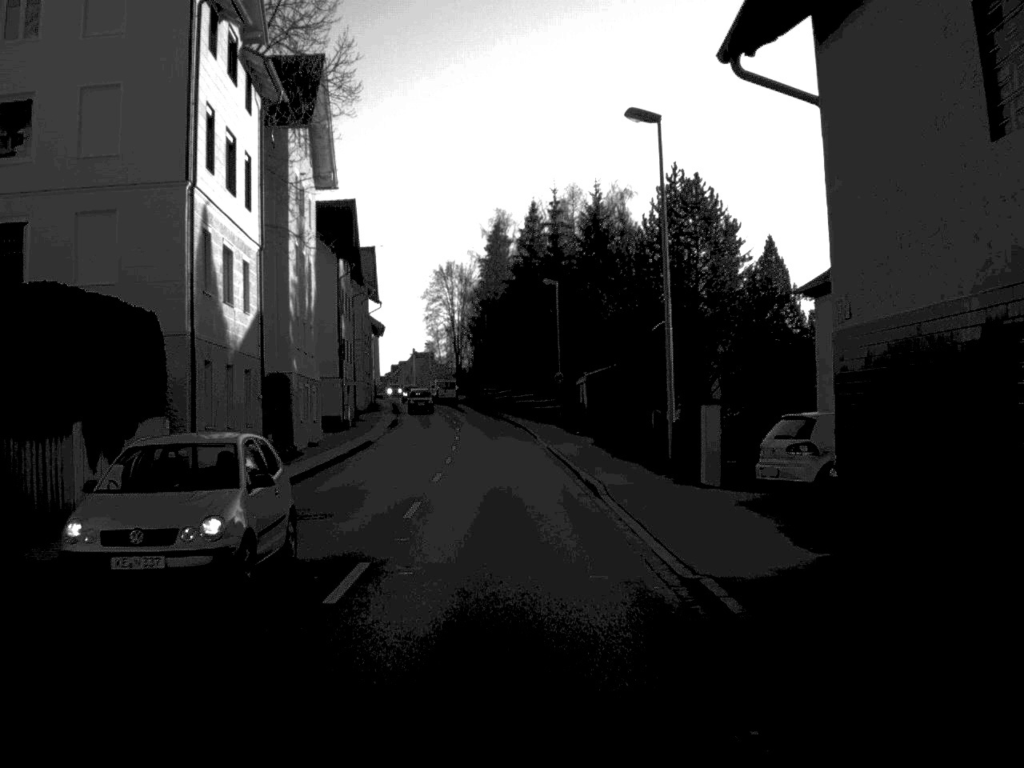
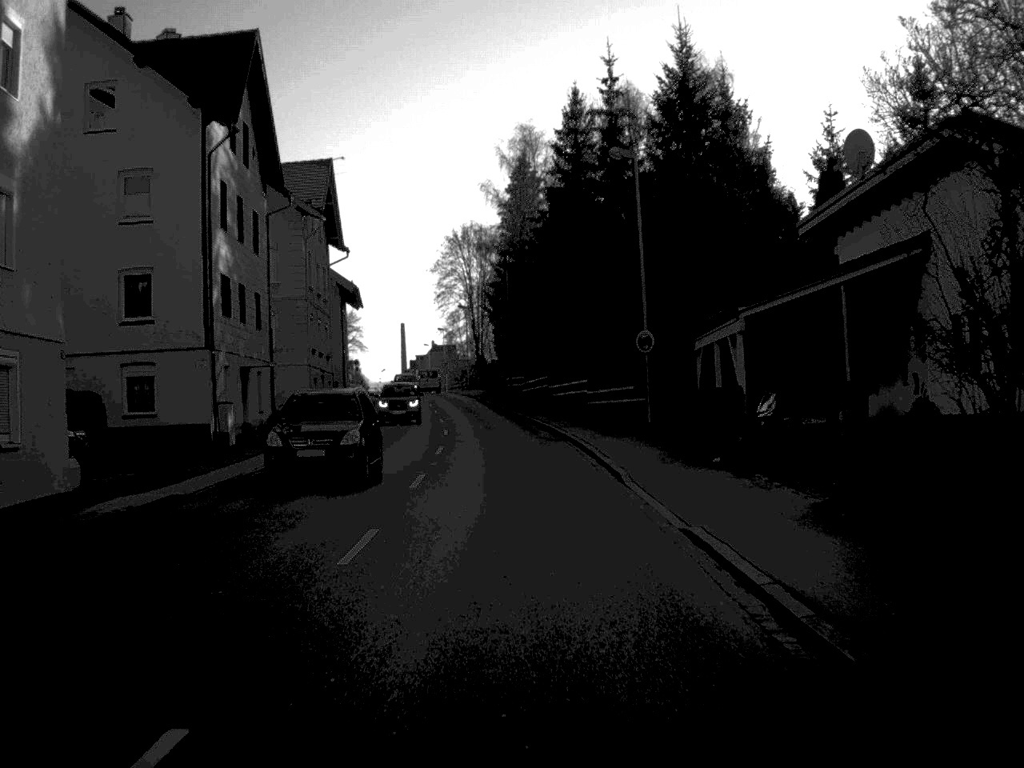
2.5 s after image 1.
(-0.6, +34.5) m; -1°
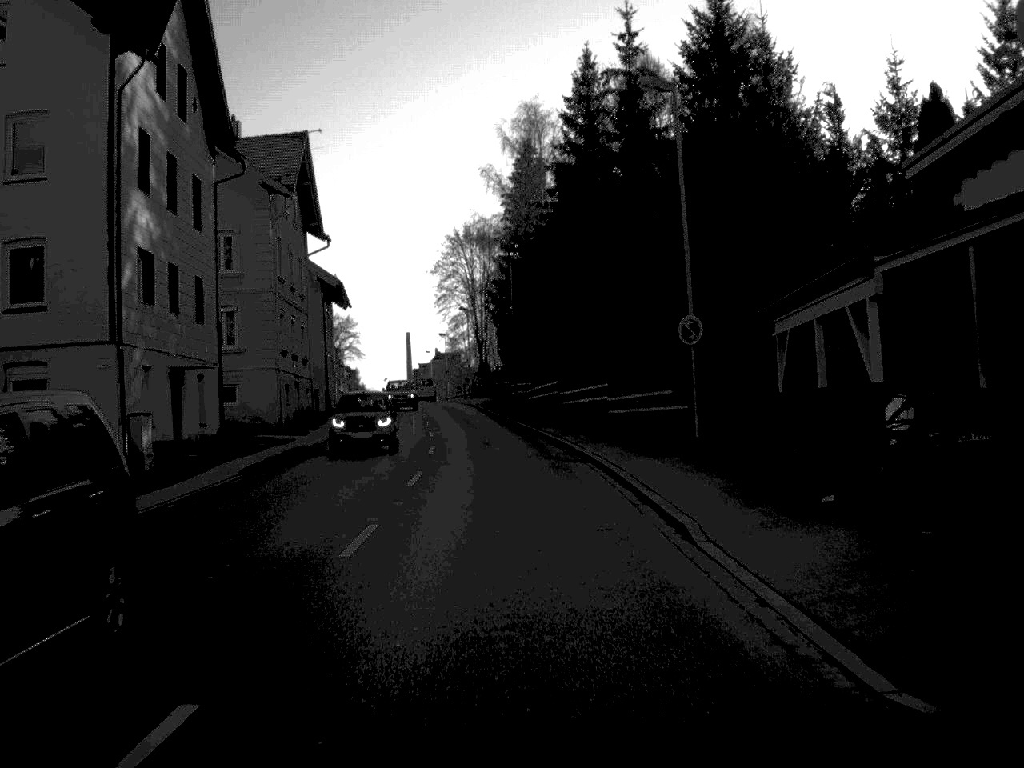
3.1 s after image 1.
(0.0, +8.5) m; 0°
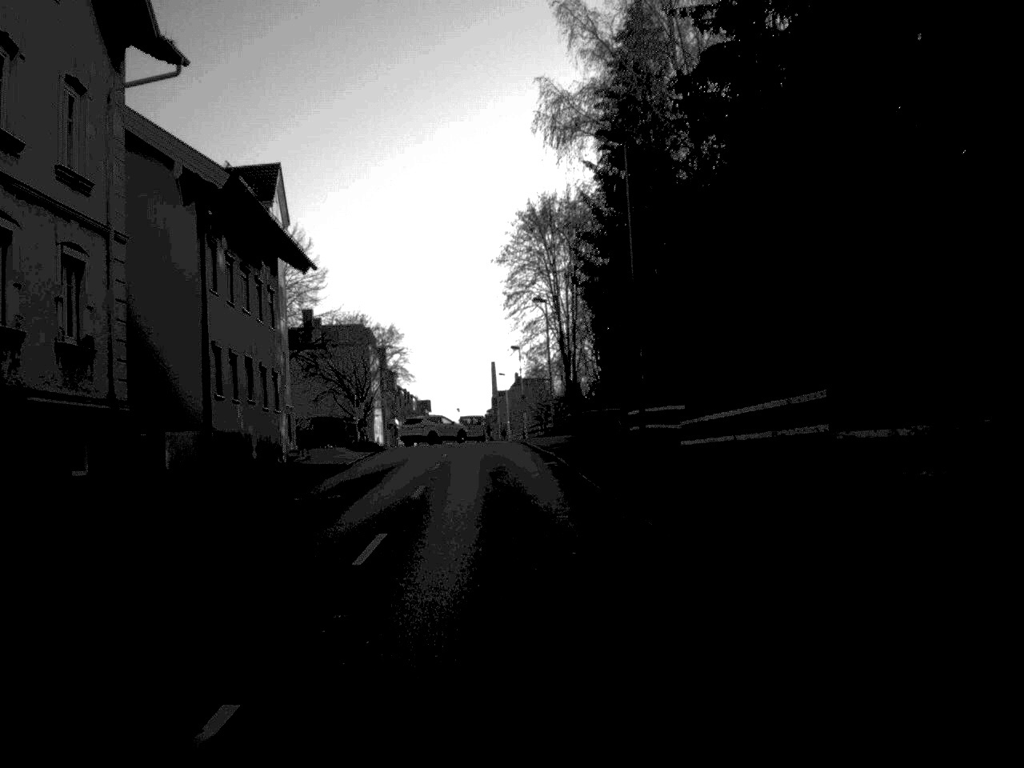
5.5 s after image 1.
(-1.2, +36.3) m; -4°
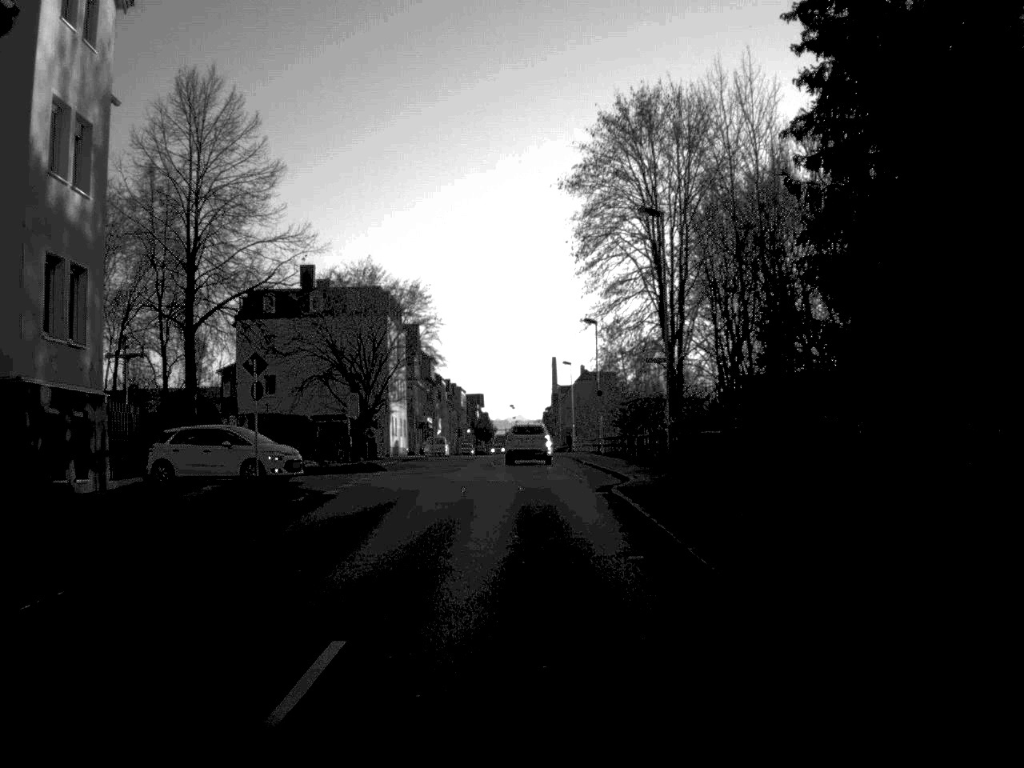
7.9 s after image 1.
(-0.9, +33.6) m; -3°
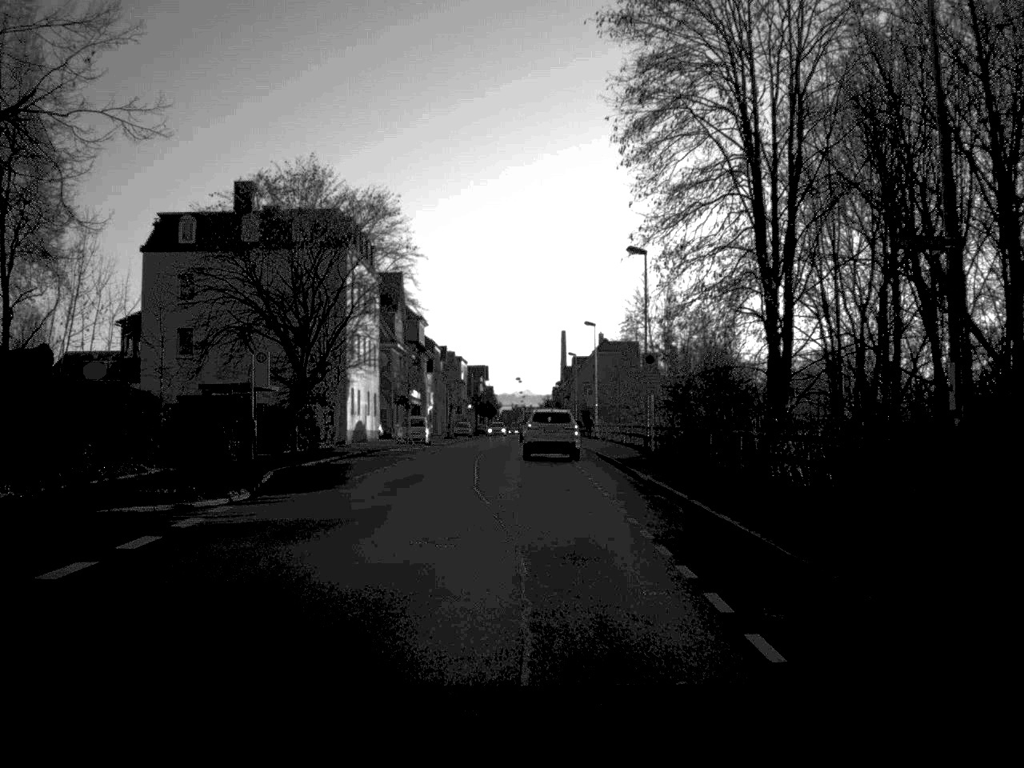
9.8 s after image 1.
(-0.1, +24.9) m; 0°
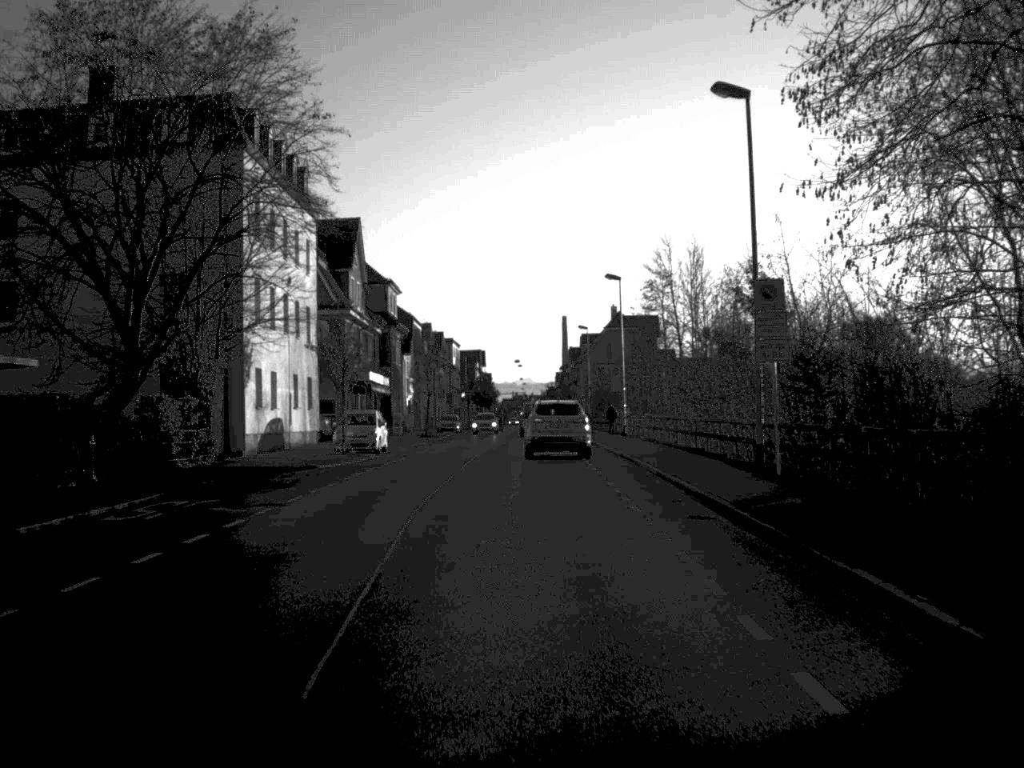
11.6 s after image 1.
(0.0, +23.6) m; 0°
